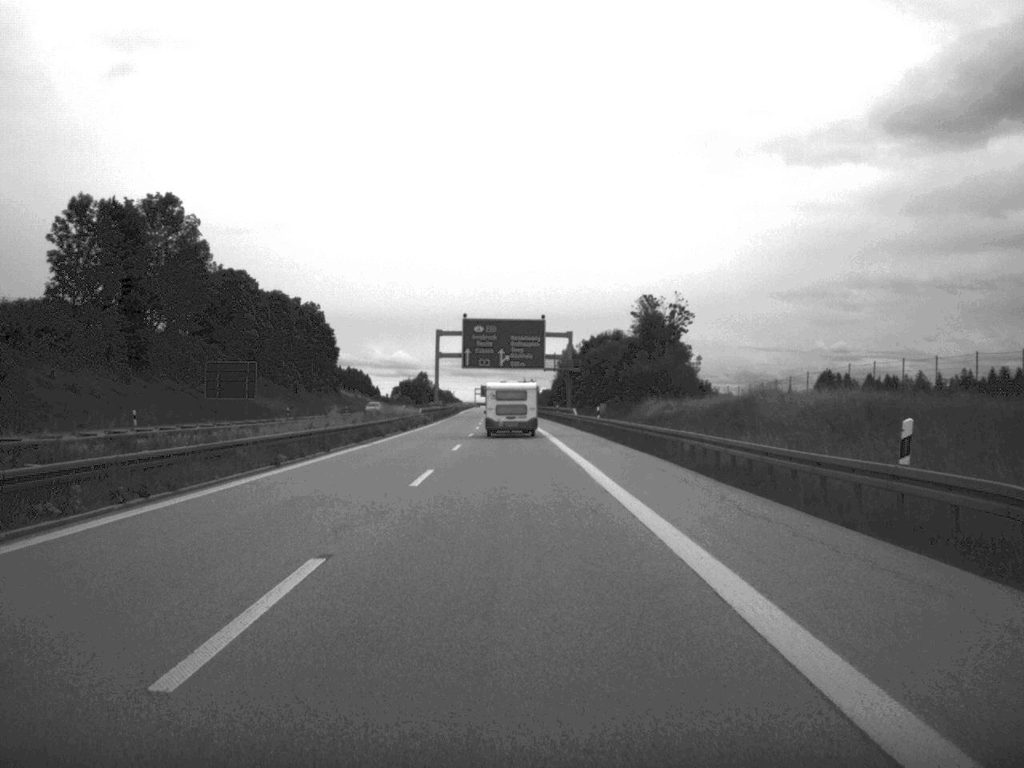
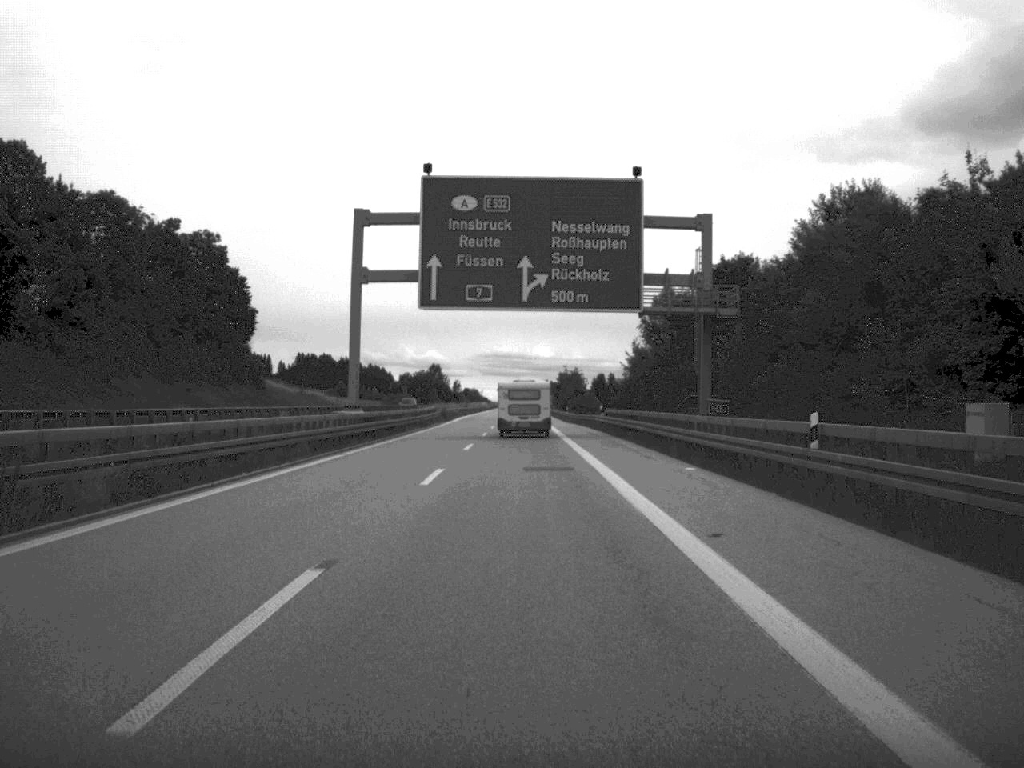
(-1.4, +89.3) m; -2°
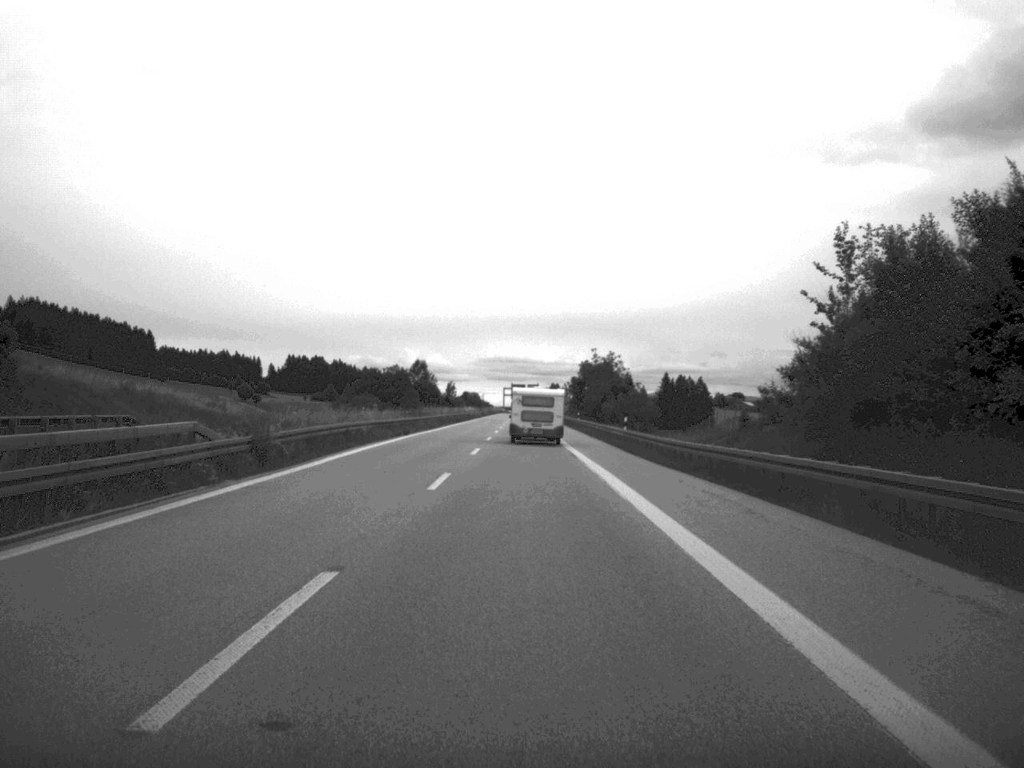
(-0.2, +71.0) m; 0°
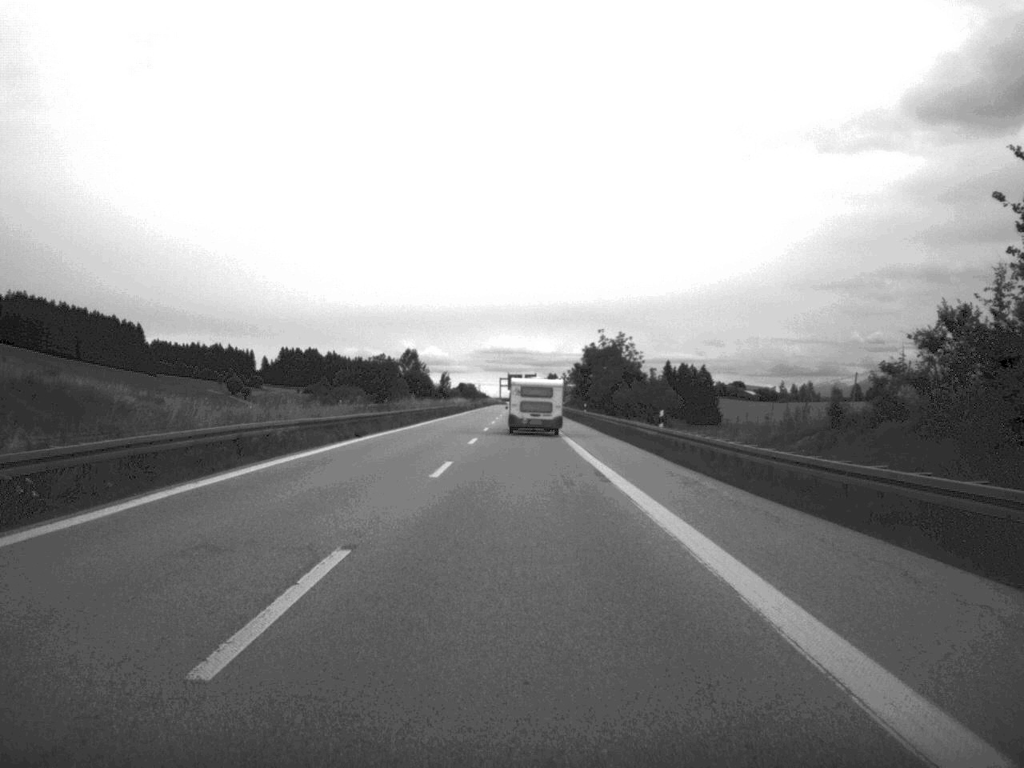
(0.0, +16.8) m; 0°
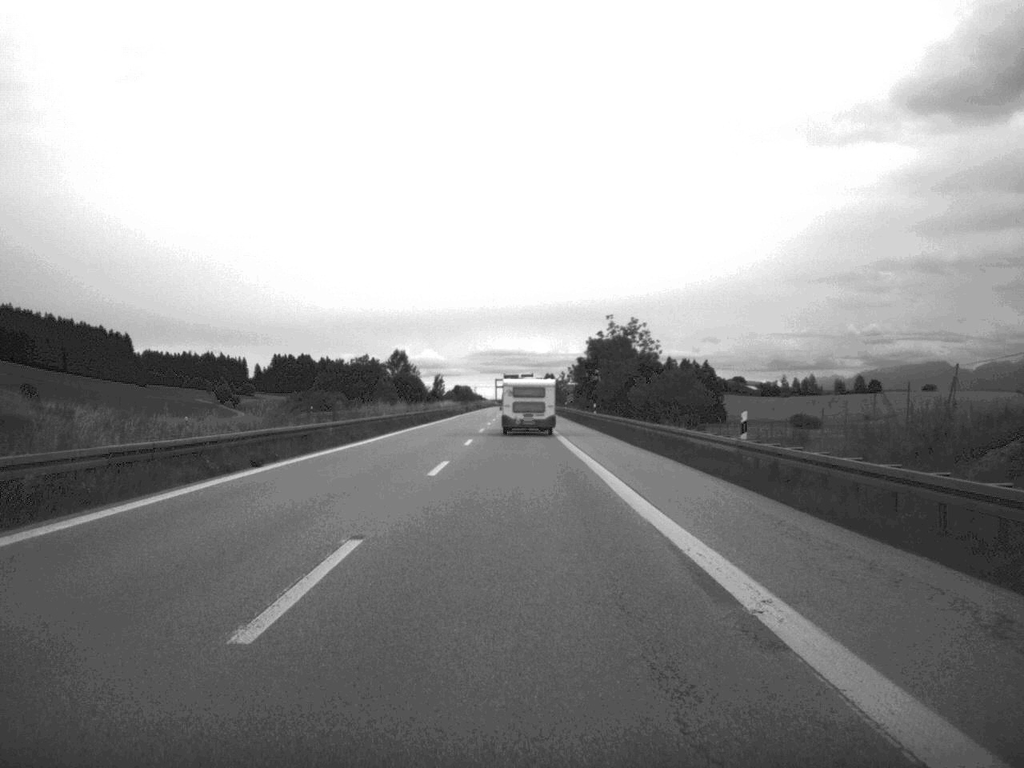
(0.0, +16.8) m; 0°
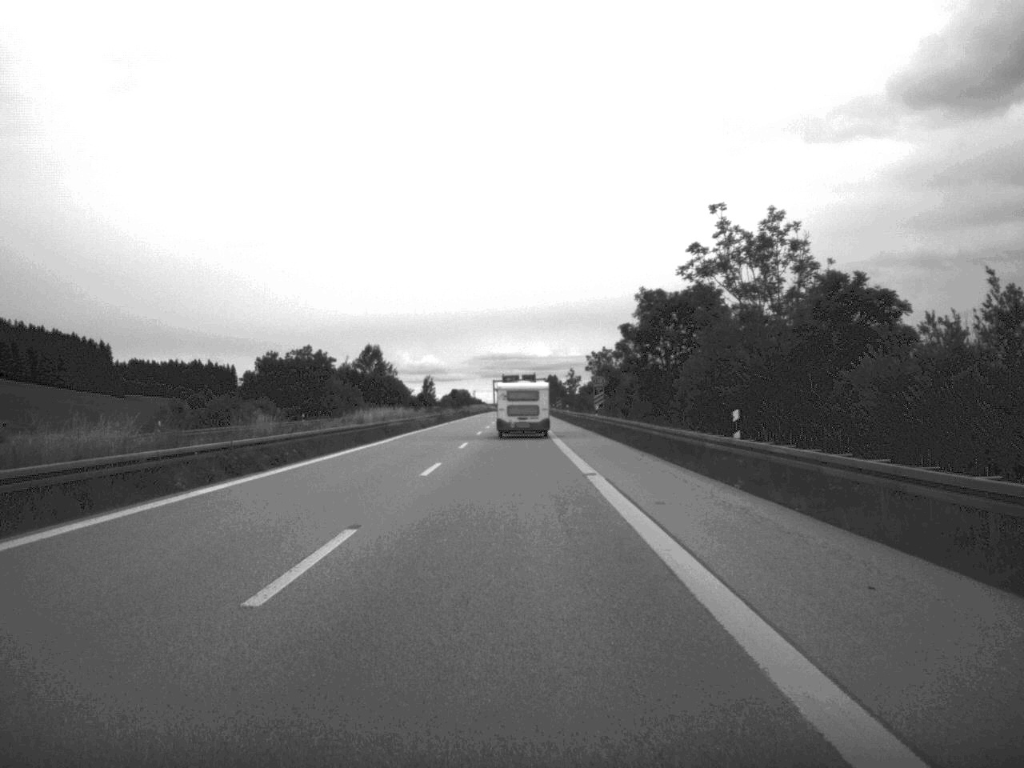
(-0.1, +51.5) m; 0°
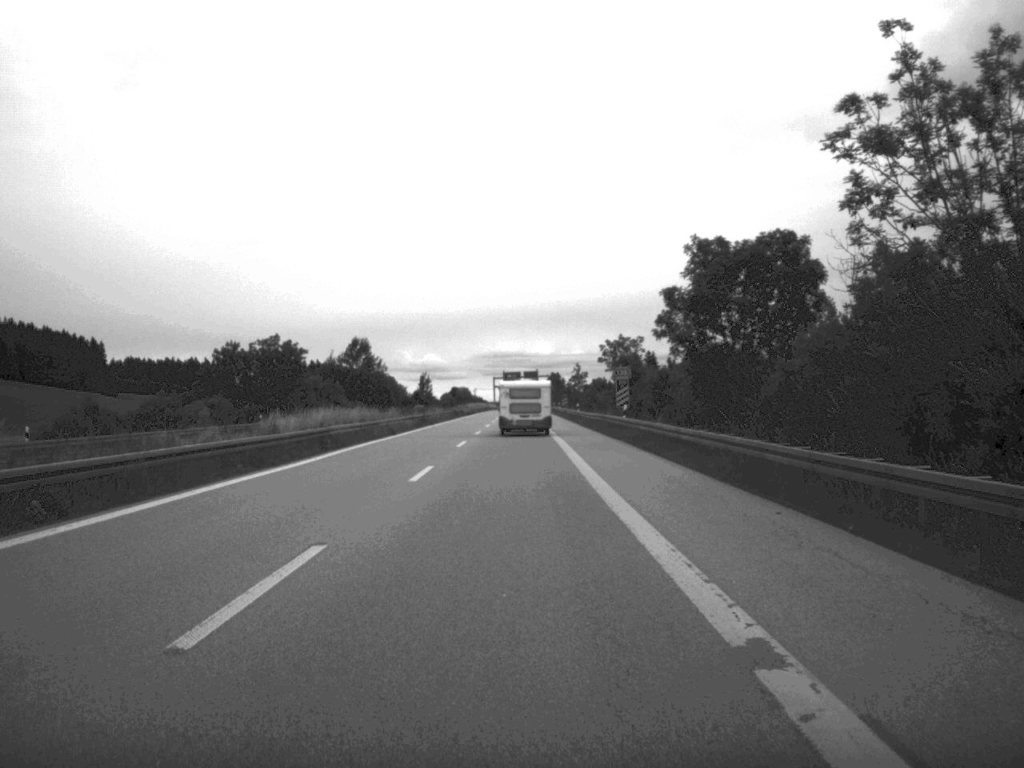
(0.0, +19.6) m; 0°
